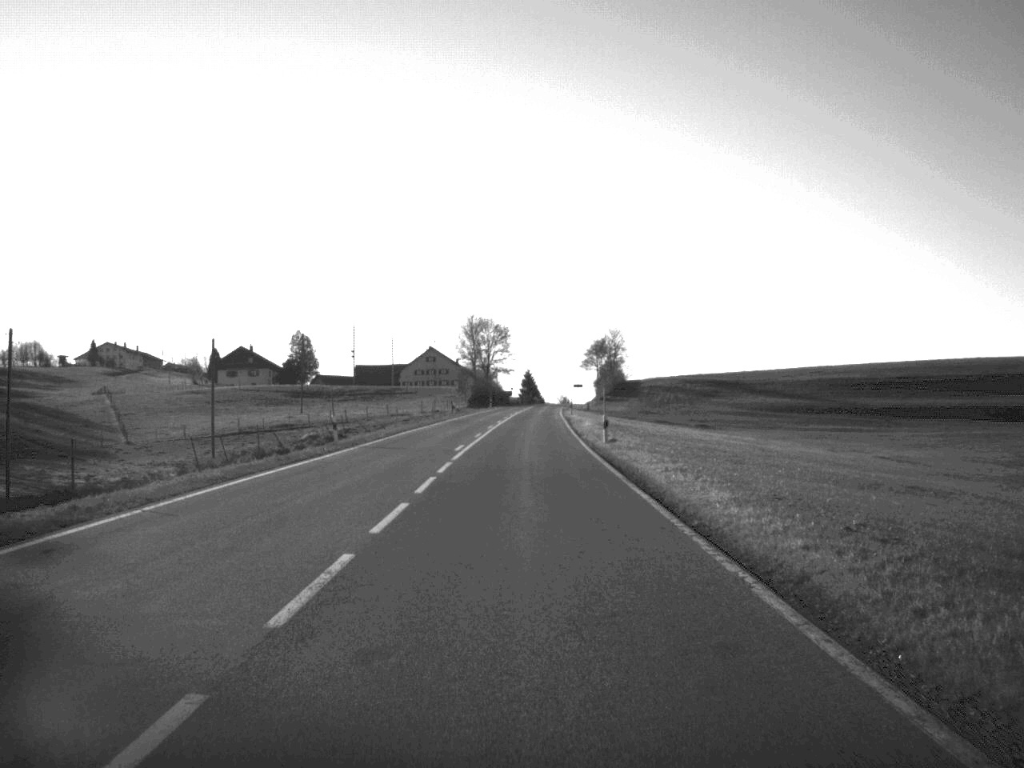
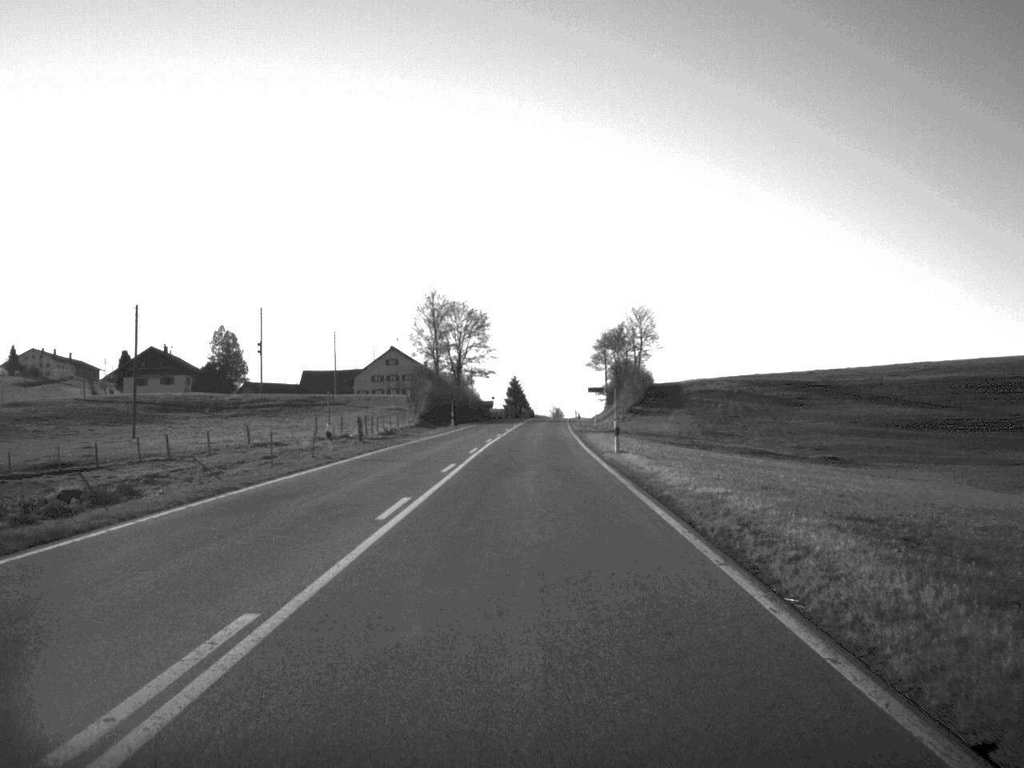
(+0.2, +55.6) m; +1°
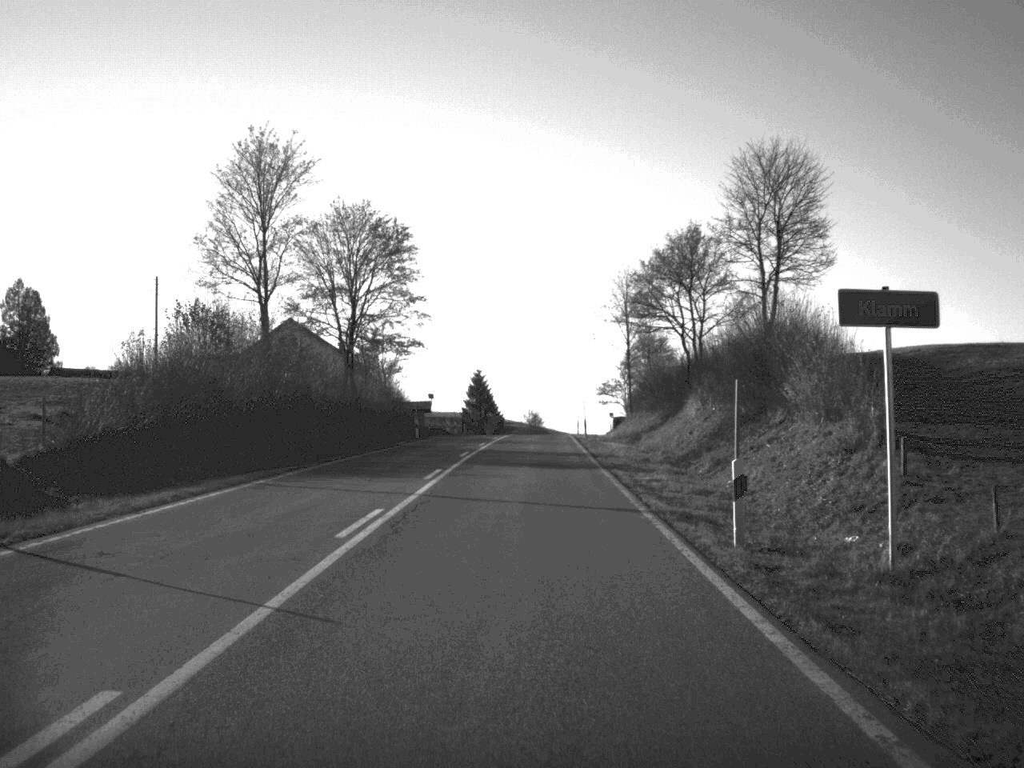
(+0.9, +74.4) m; +1°
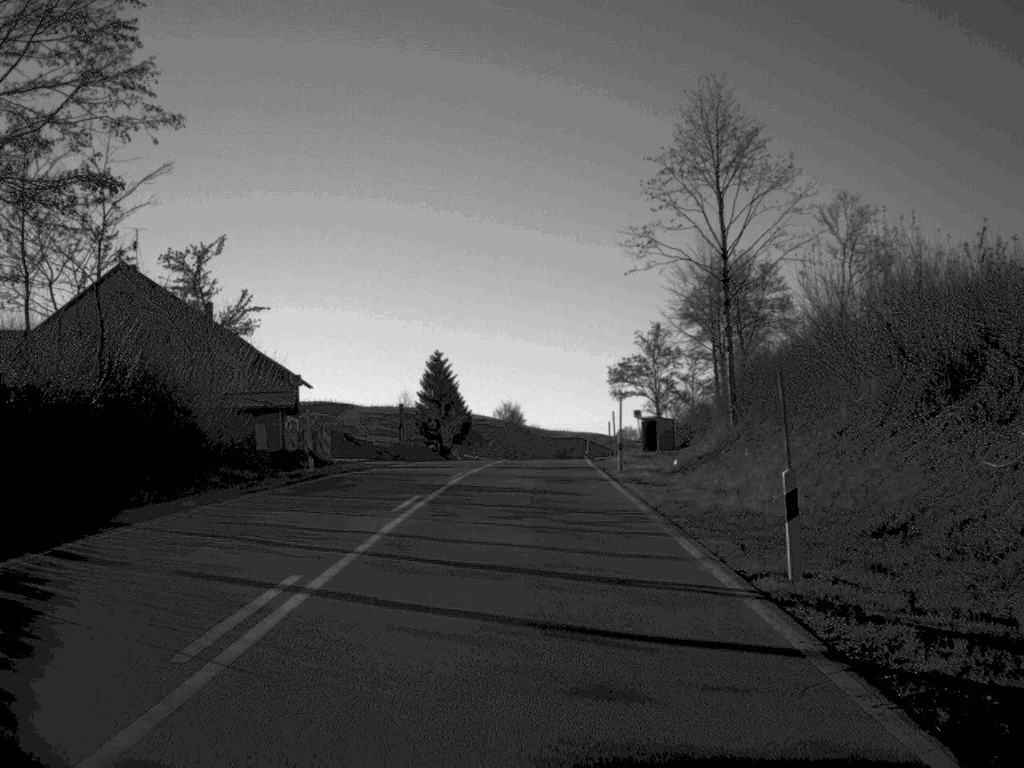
(+0.4, +54.6) m; +1°
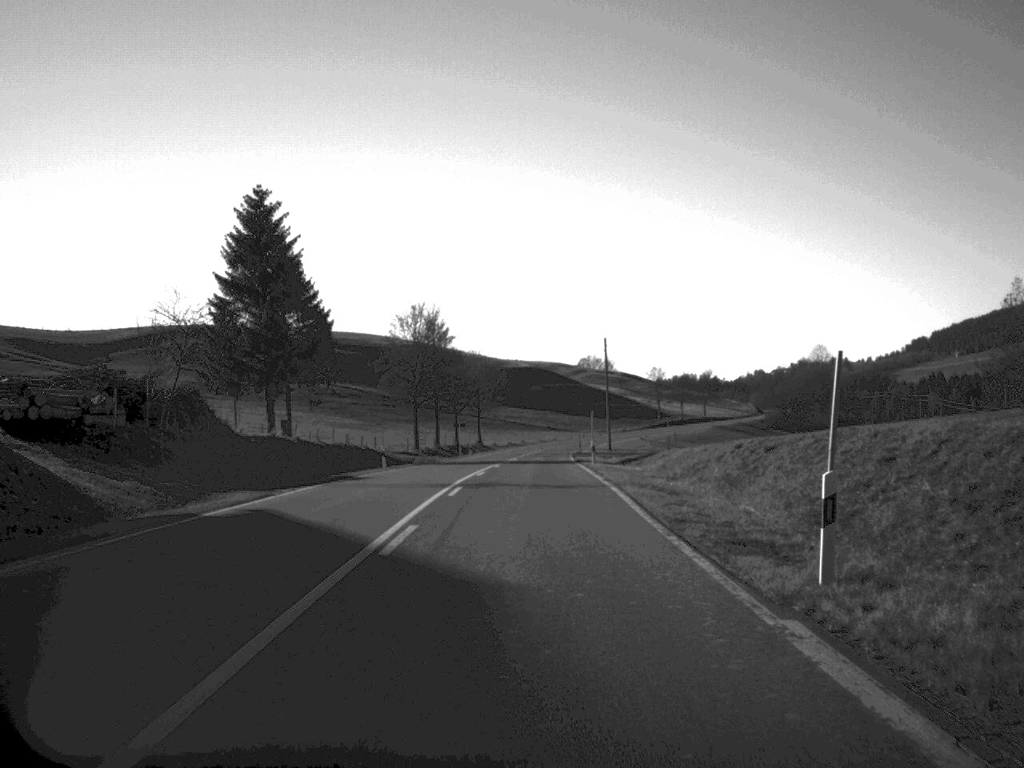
(+1.6, +88.8) m; +2°
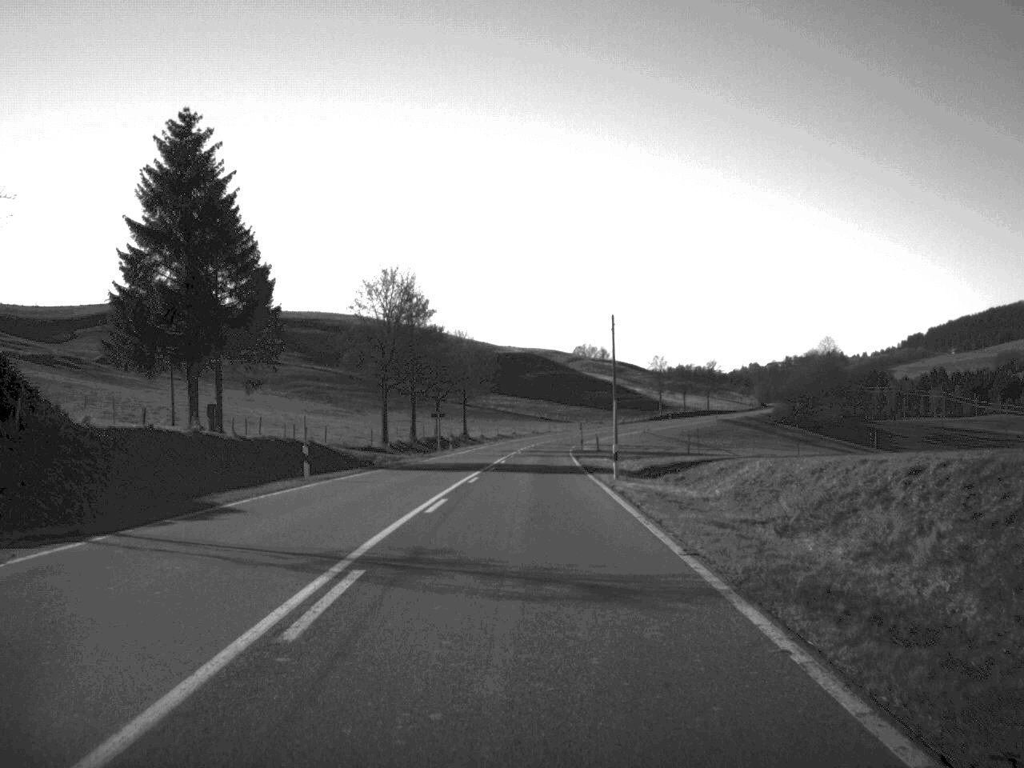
(0.0, +17.0) m; 0°
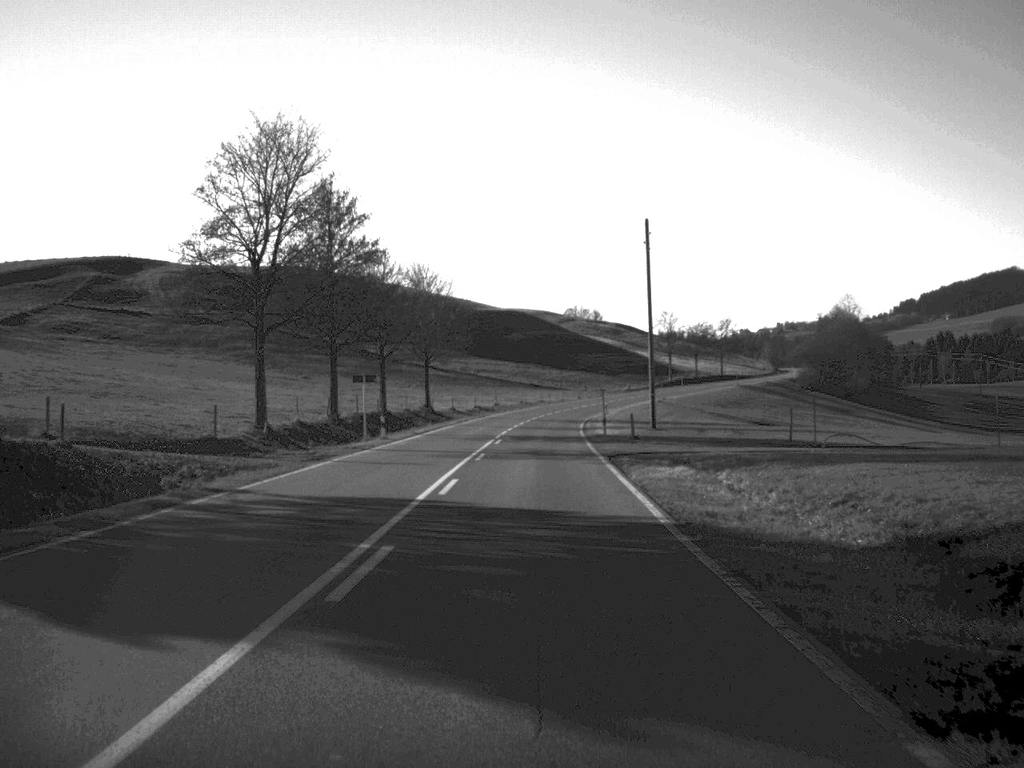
(+0.1, +35.2) m; 0°
